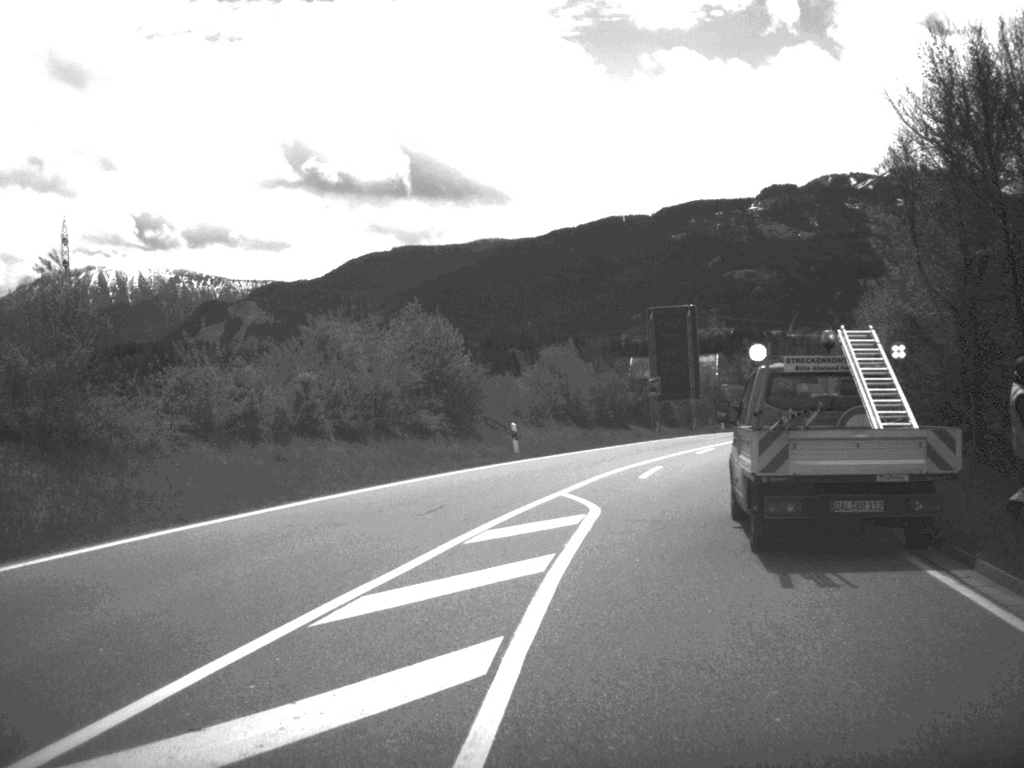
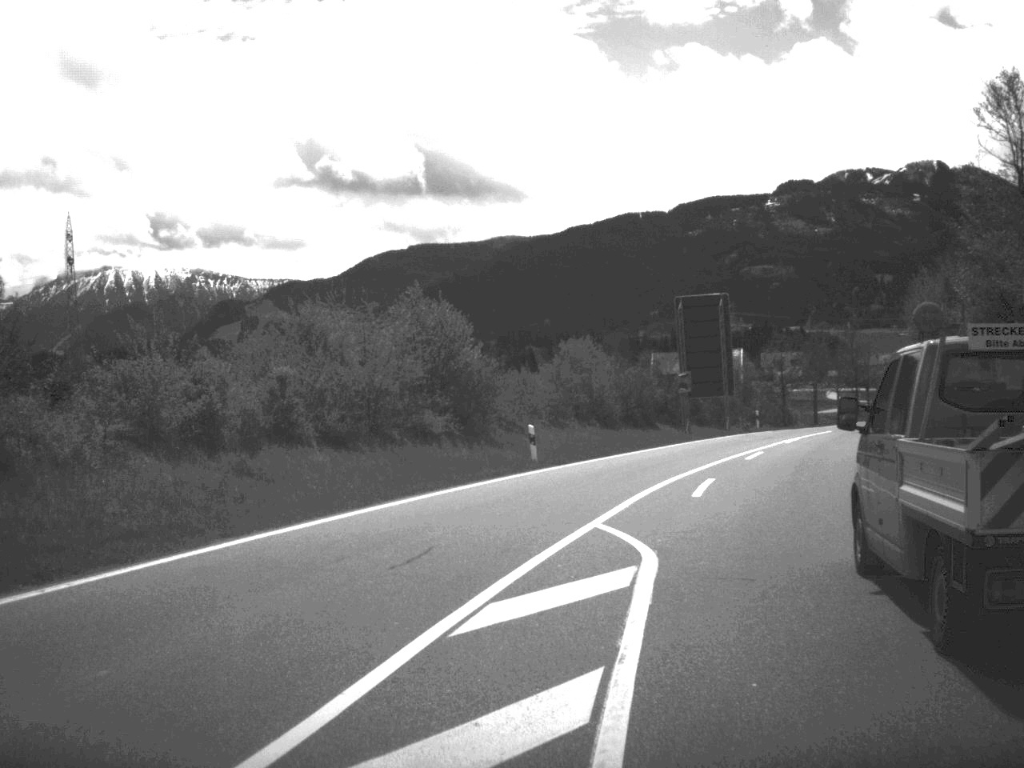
(0.0, +5.4) m; -1°
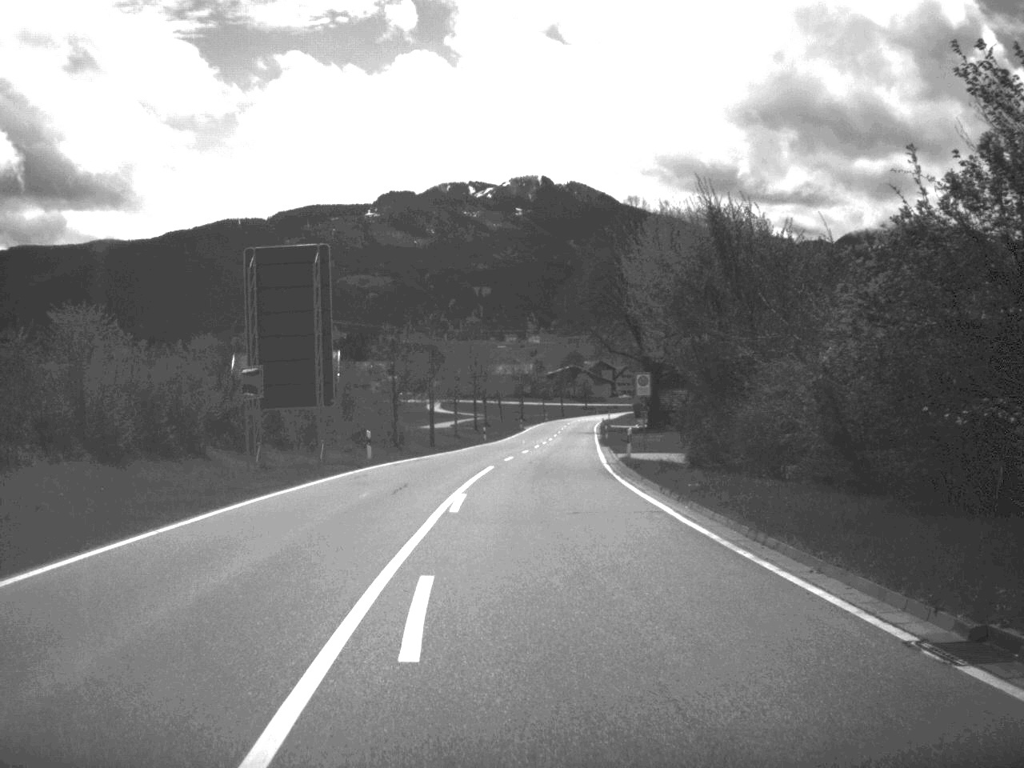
(+3.2, +23.0) m; +18°
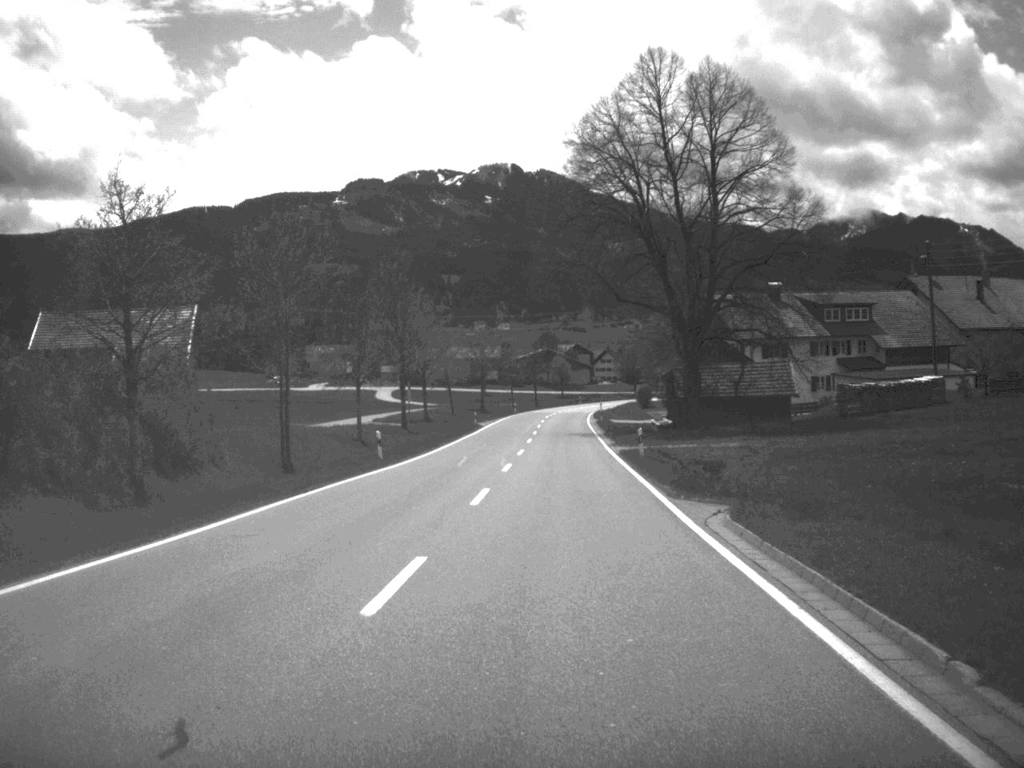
(+0.6, +45.3) m; +1°
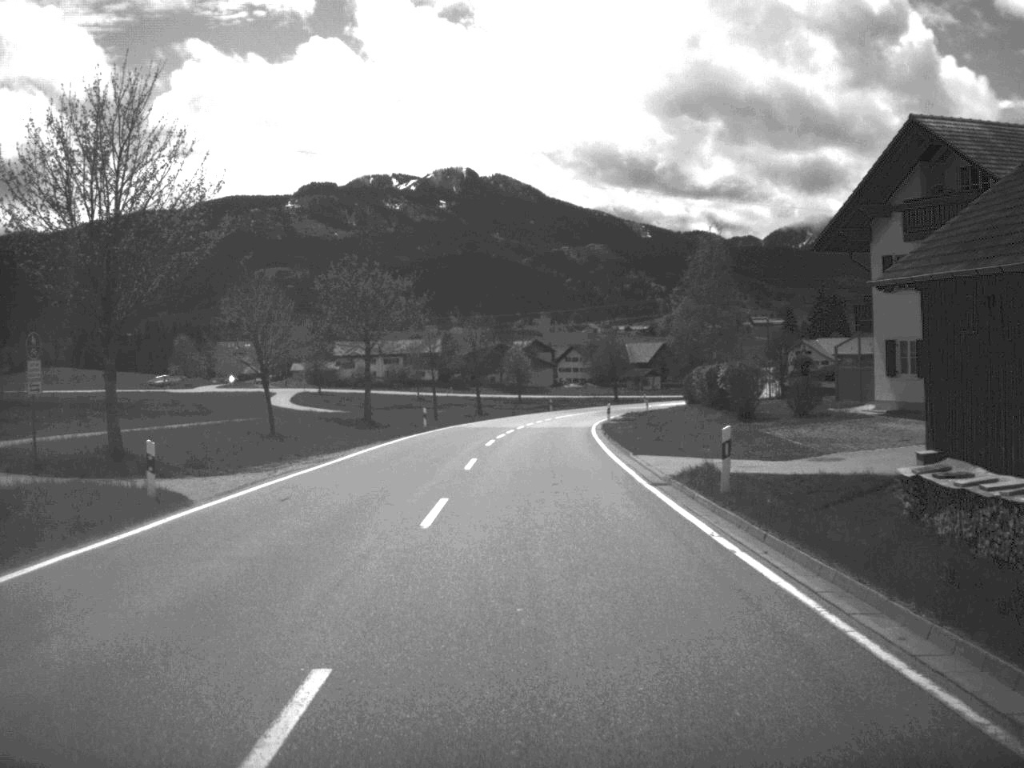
(+1.3, +65.2) m; +2°
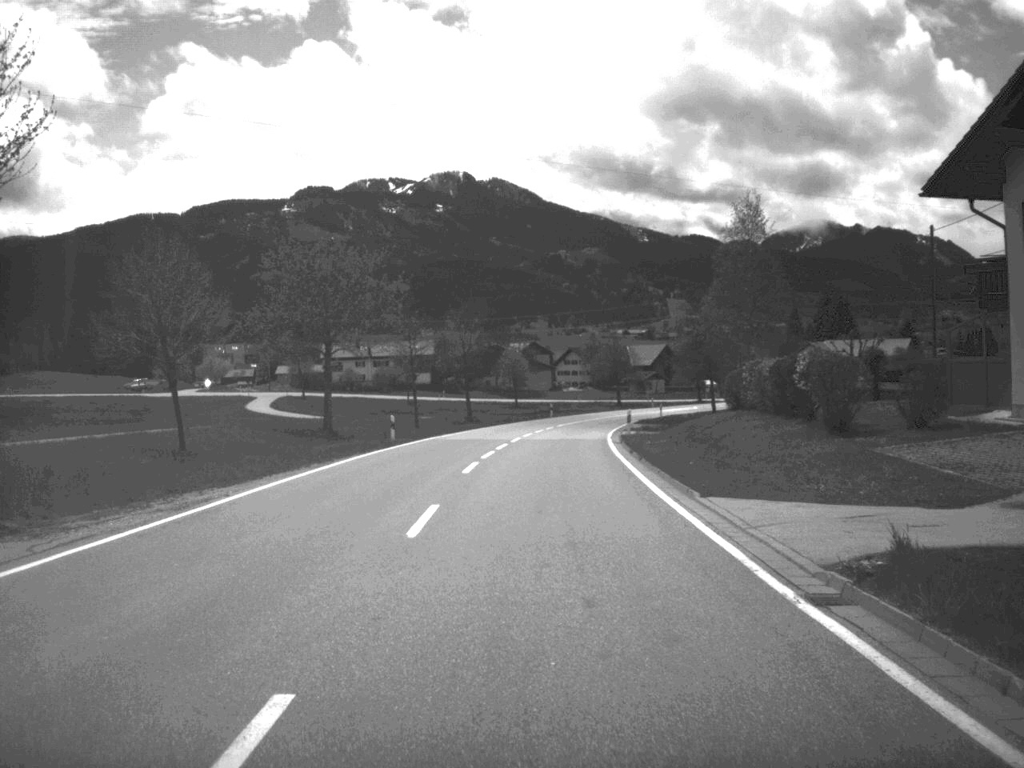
(0.0, +12.6) m; 0°
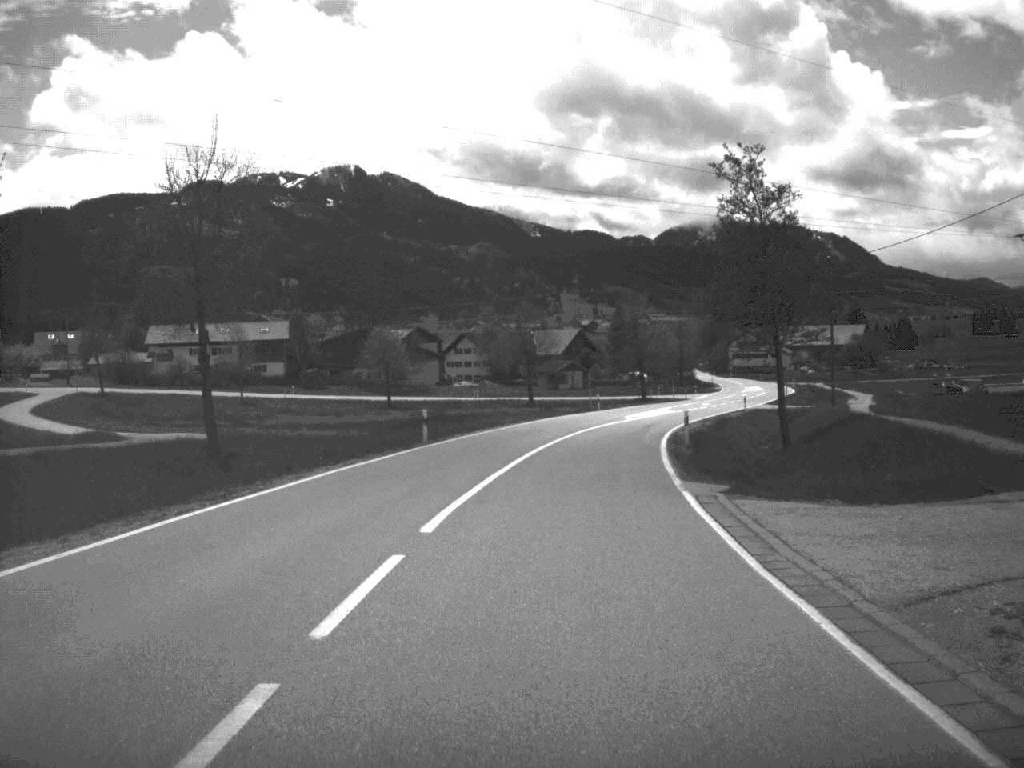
(+1.5, +52.9) m; +5°
